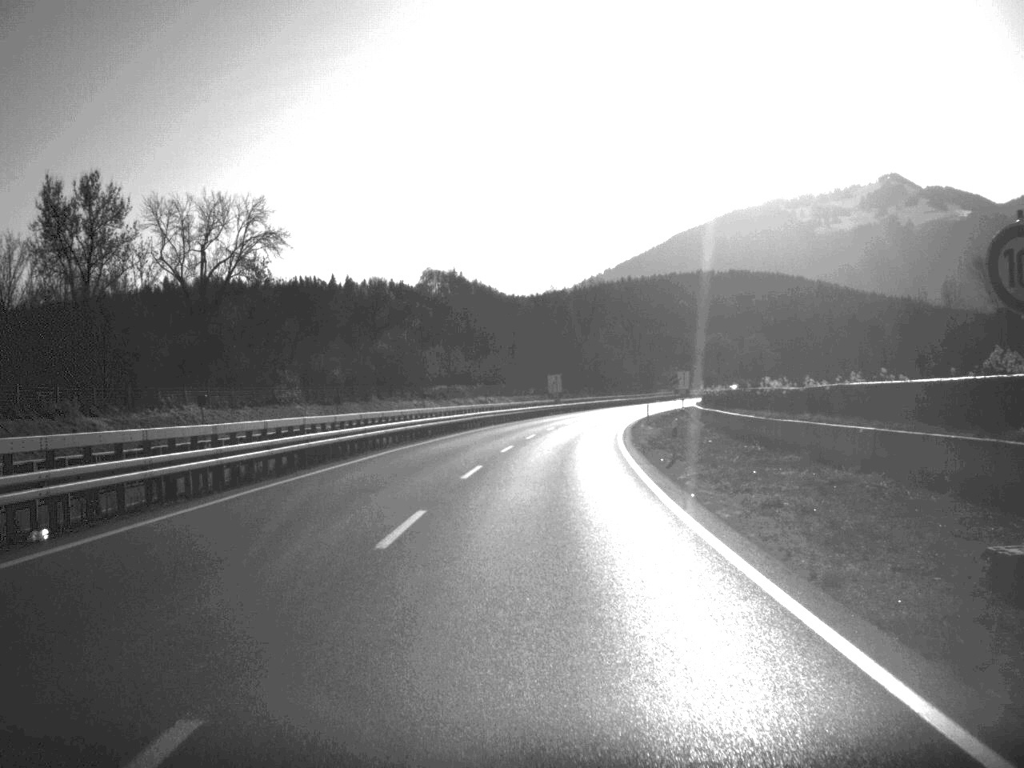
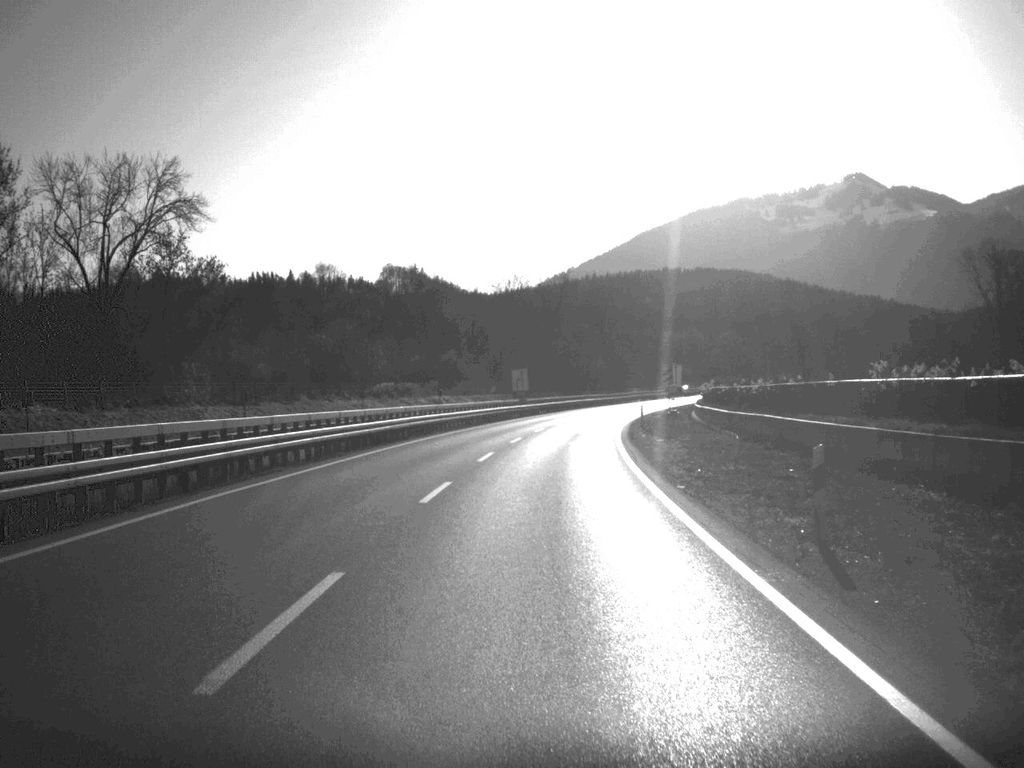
(+0.3, +18.5) m; +2°
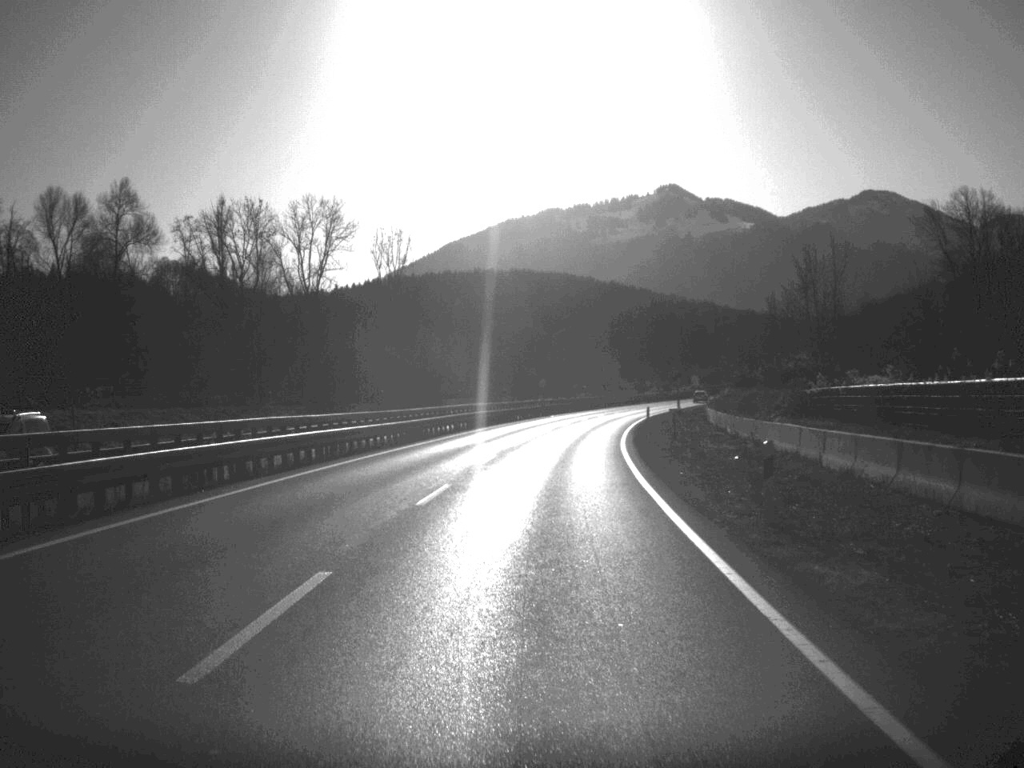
(+7.0, +94.3) m; +9°
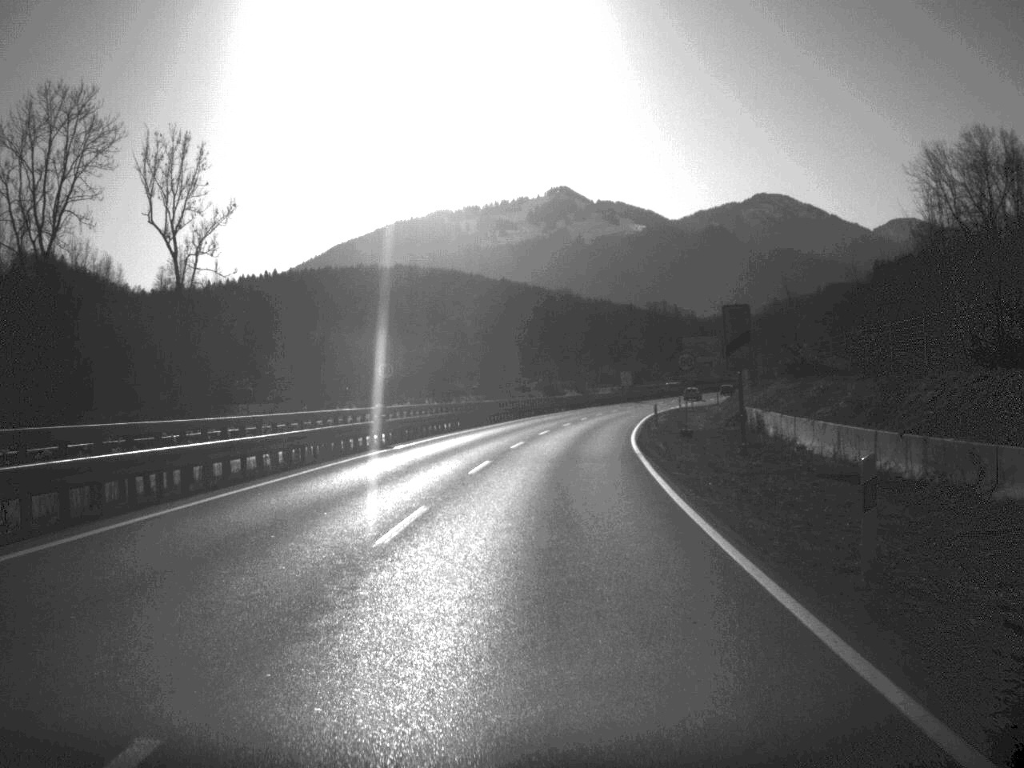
(+2.3, +53.0) m; +5°
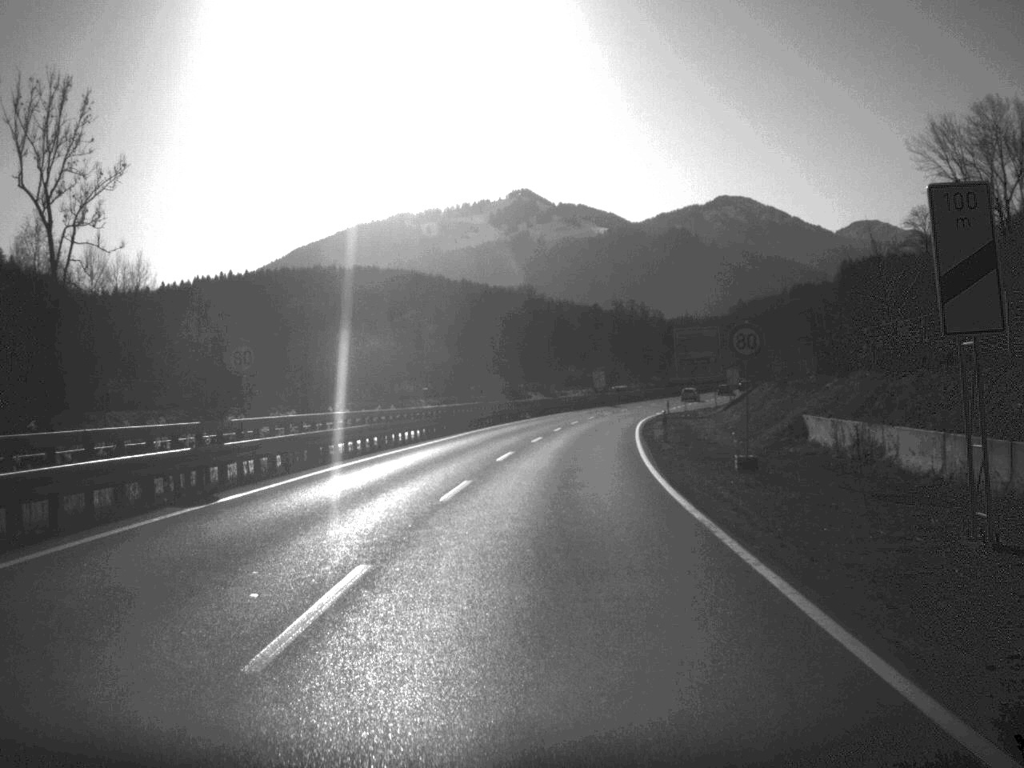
(+0.3, +17.6) m; +2°
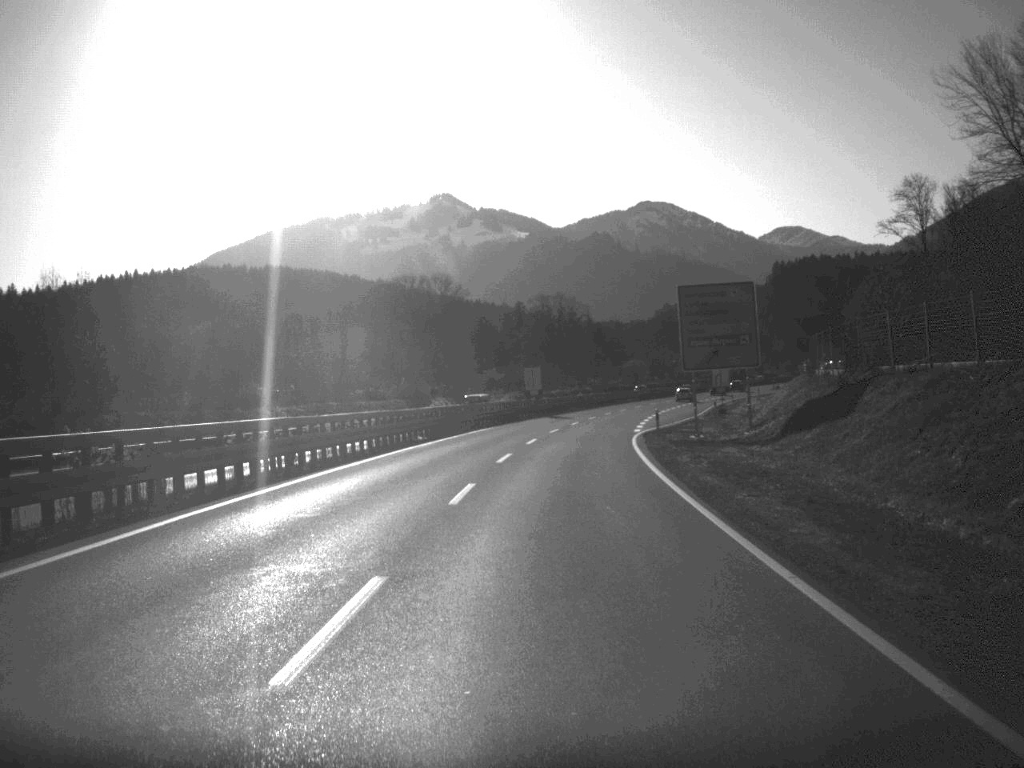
(+1.1, +35.9) m; +4°
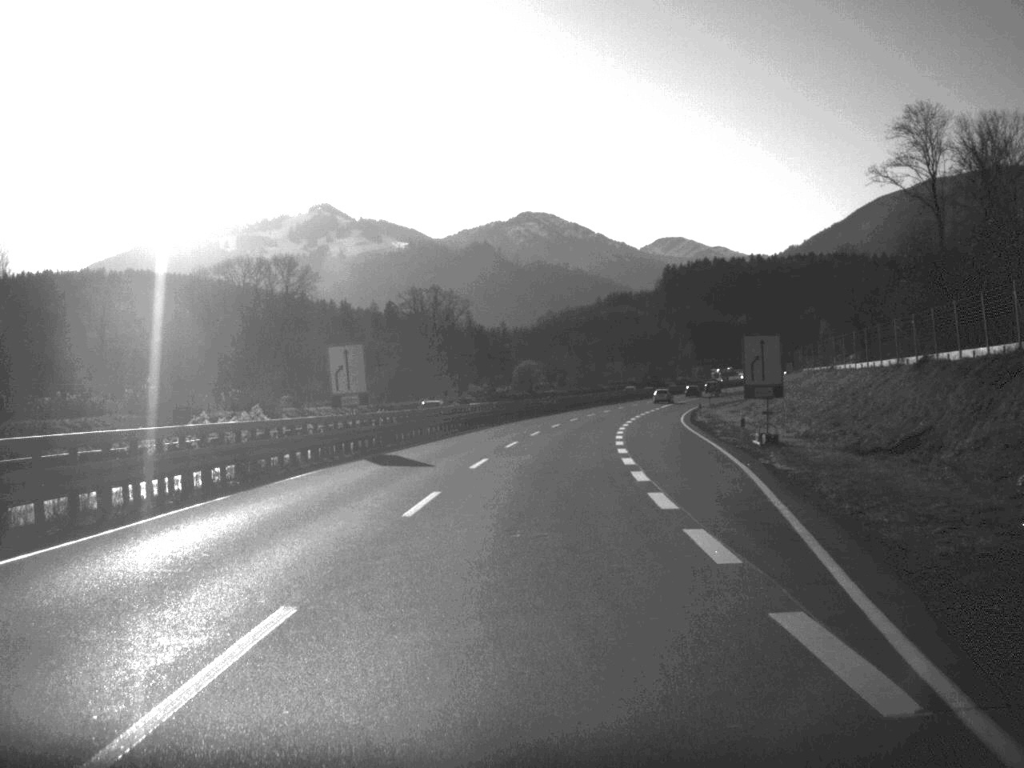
(+2.3, +49.0) m; +5°
